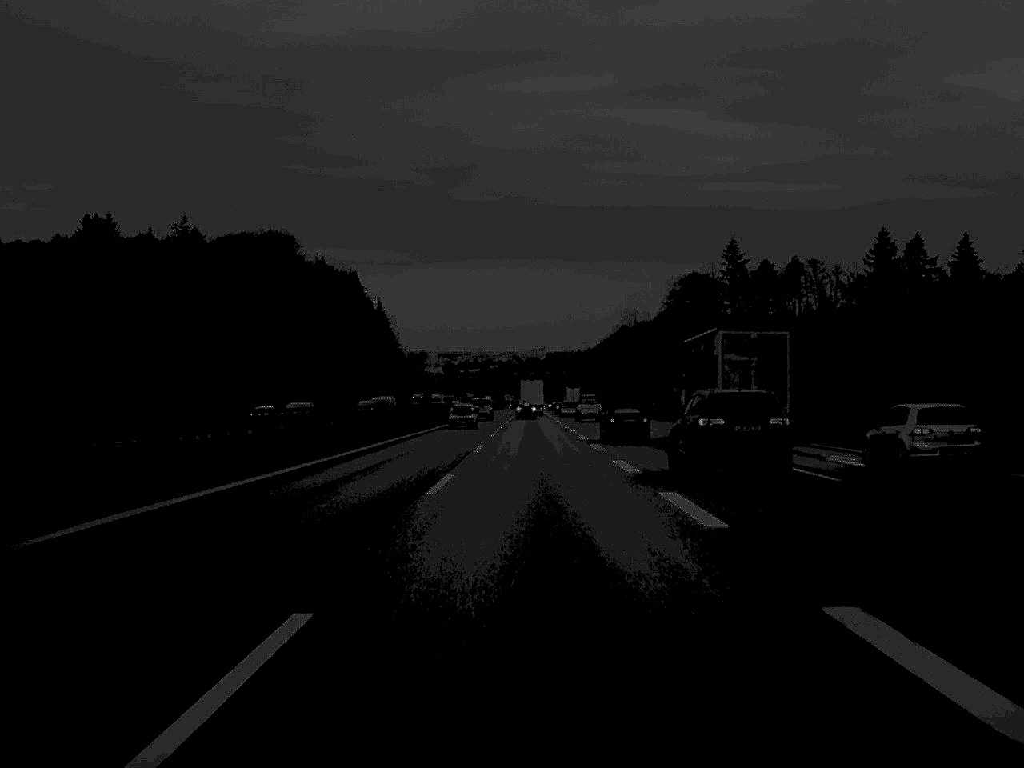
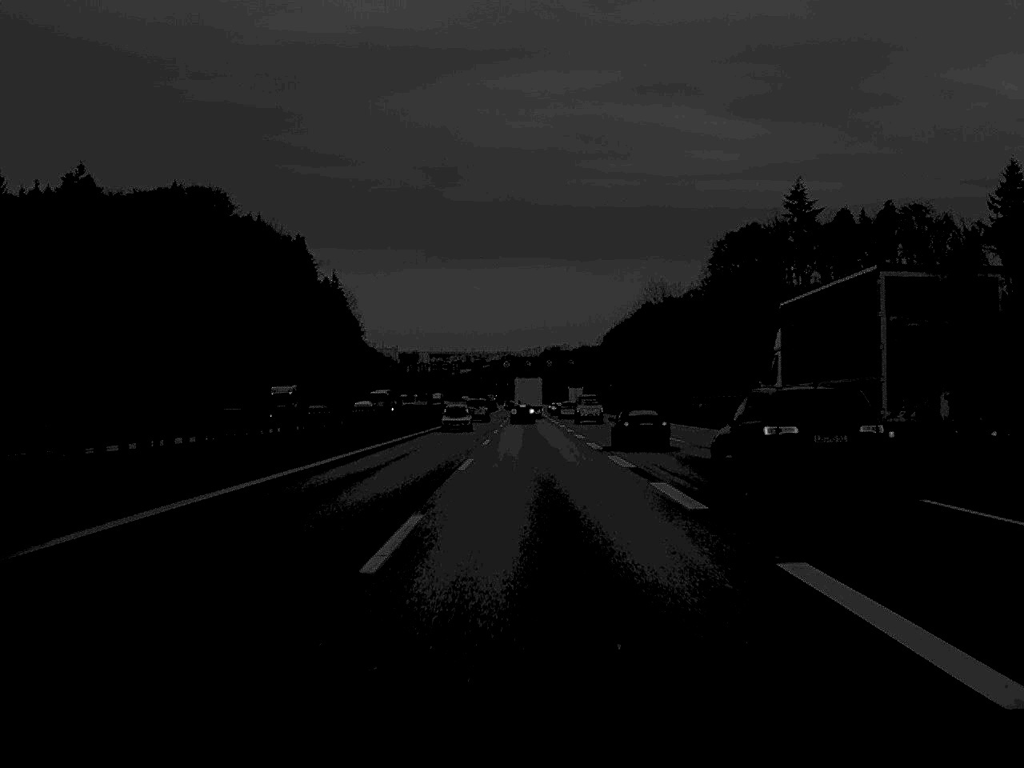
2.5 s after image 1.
(0.0, +81.3) m; 0°
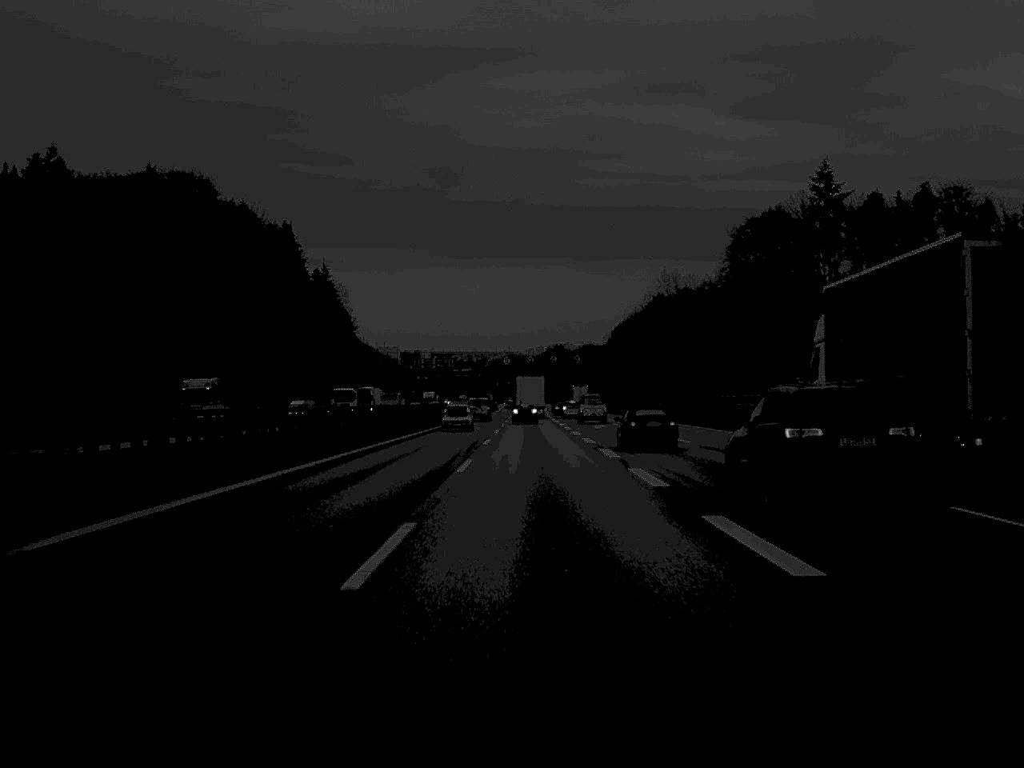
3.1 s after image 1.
(0.0, +19.0) m; 0°
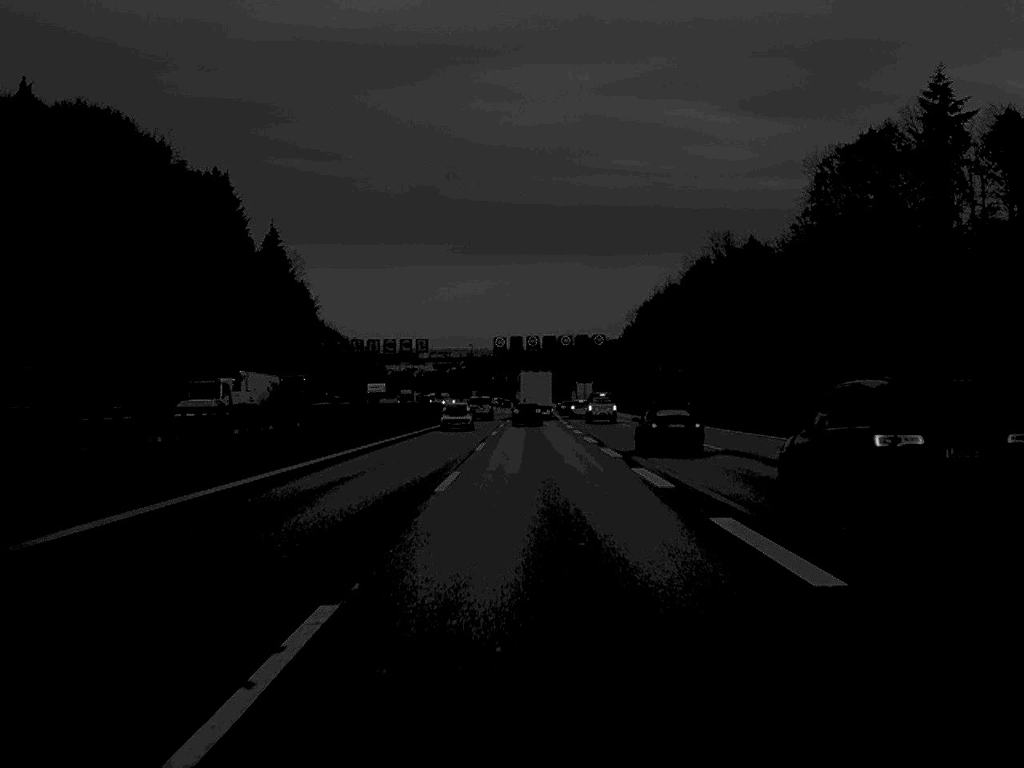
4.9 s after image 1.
(-0.1, +60.6) m; 0°
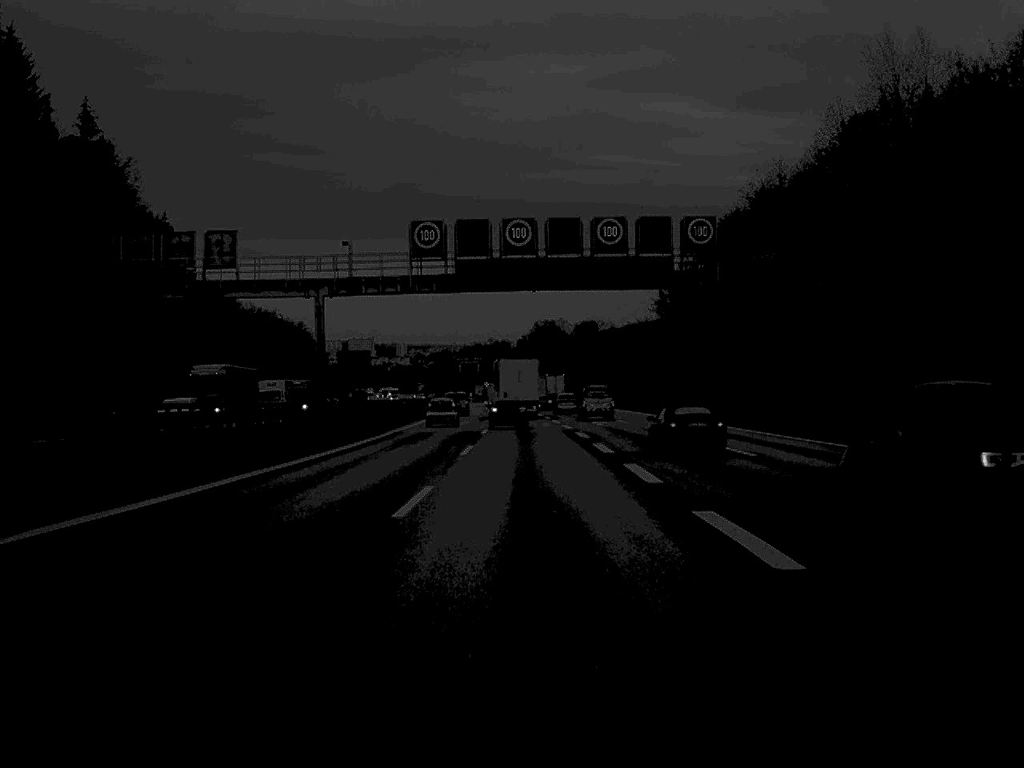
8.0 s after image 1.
(+0.4, +94.5) m; +1°
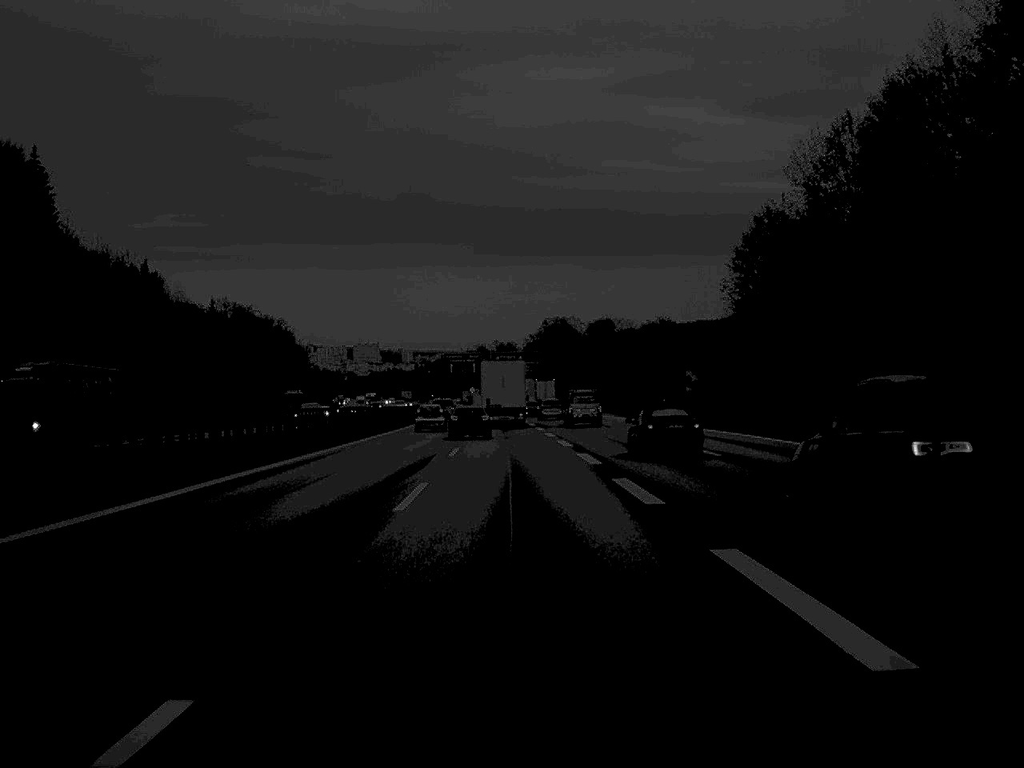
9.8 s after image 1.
(0.0, +51.9) m; 0°
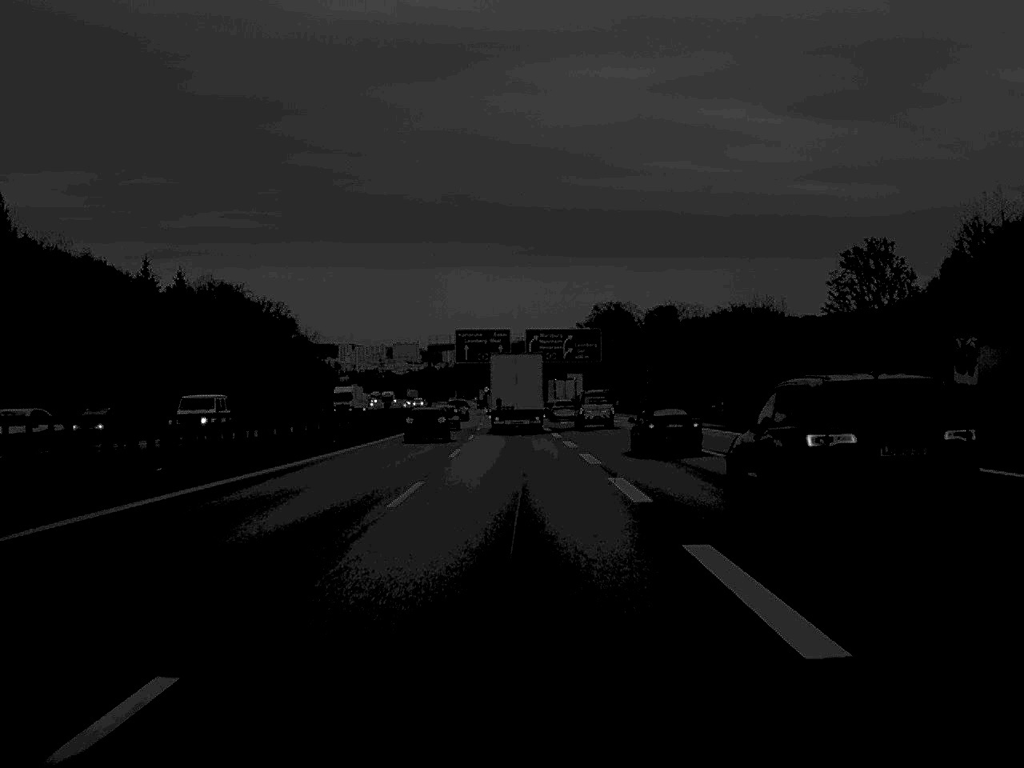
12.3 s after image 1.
(-1.1, +70.8) m; -2°
